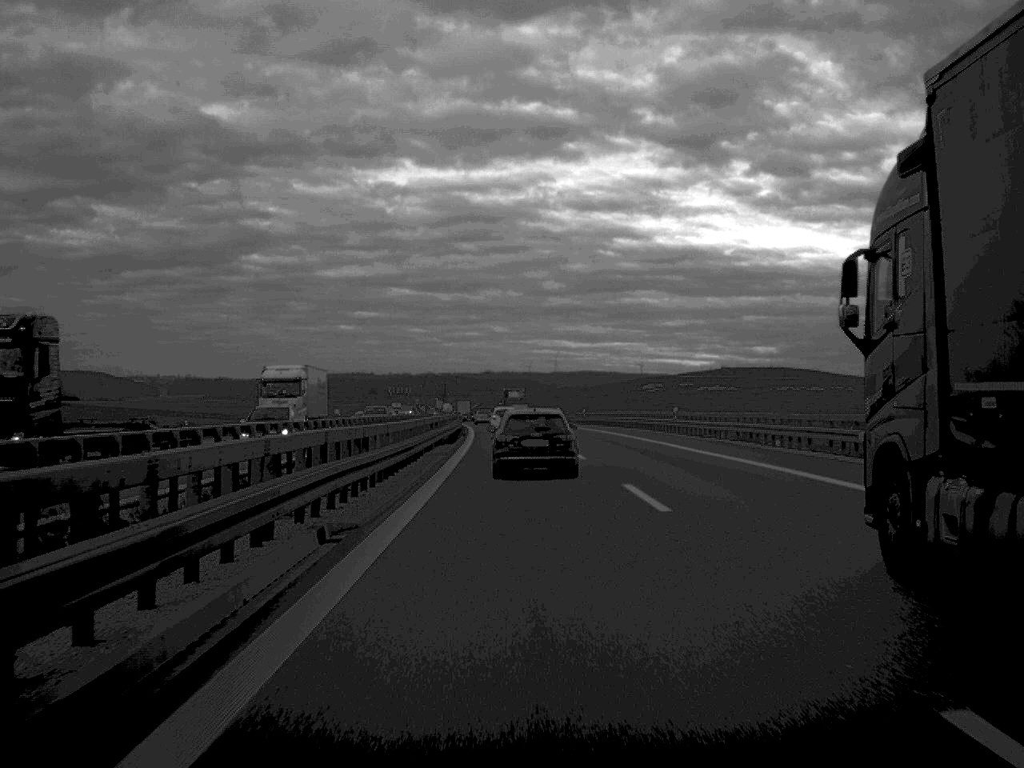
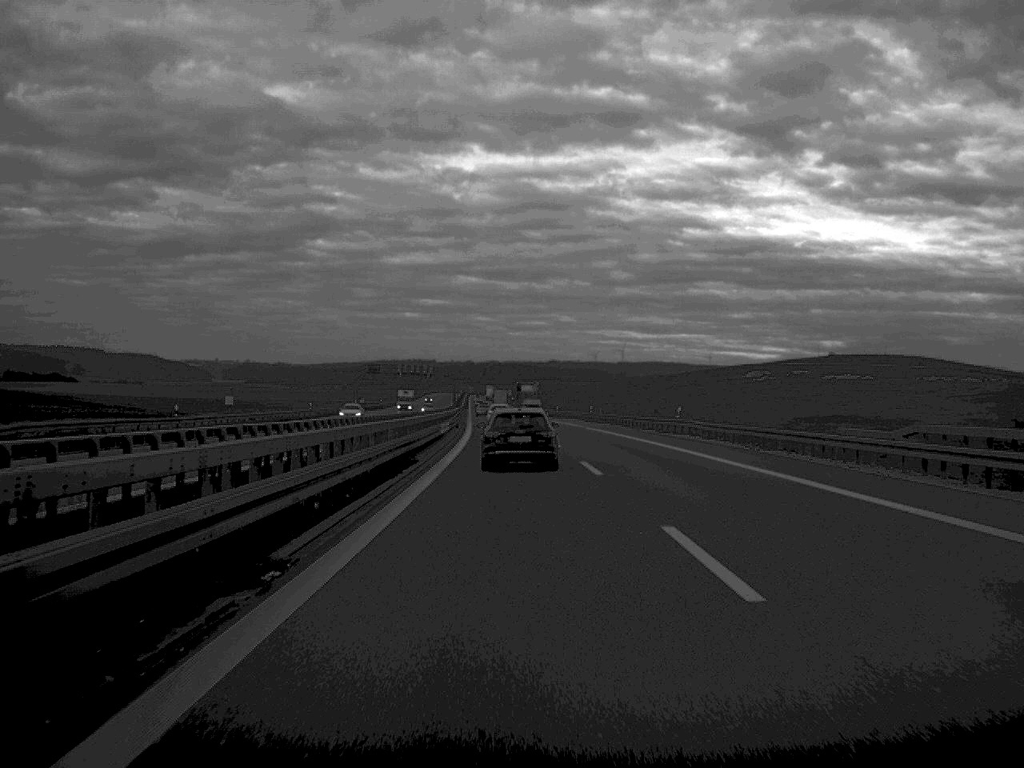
(-2.3, +97.3) m; -3°
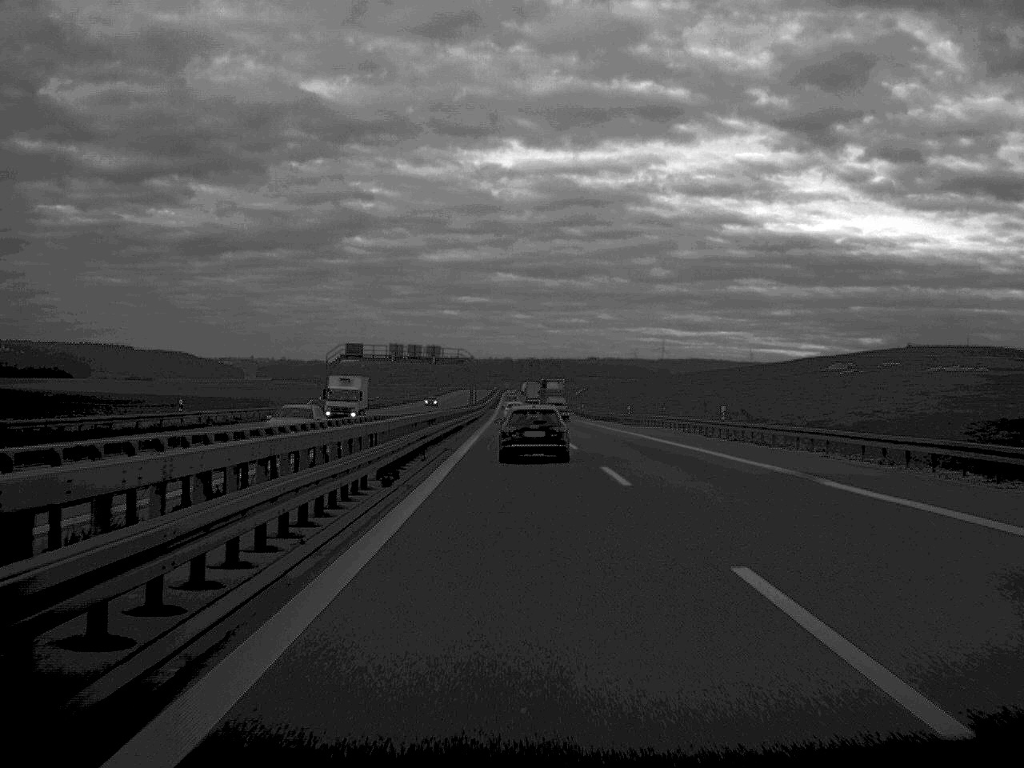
(-1.0, +57.6) m; -2°
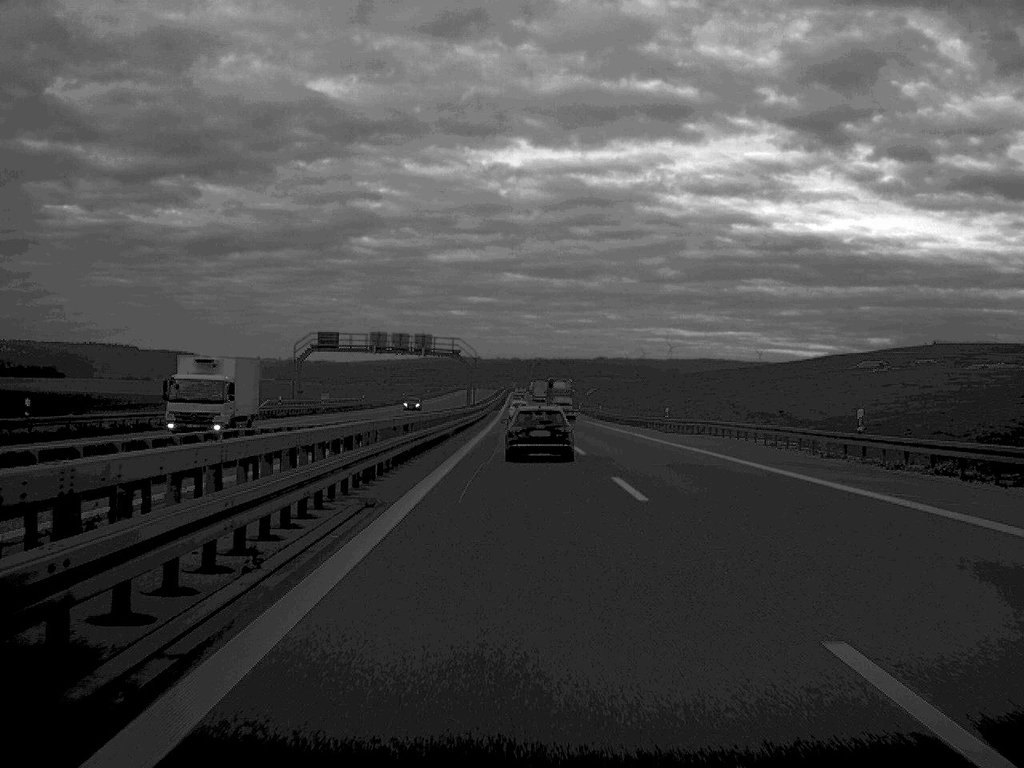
(-0.1, +21.6) m; 0°
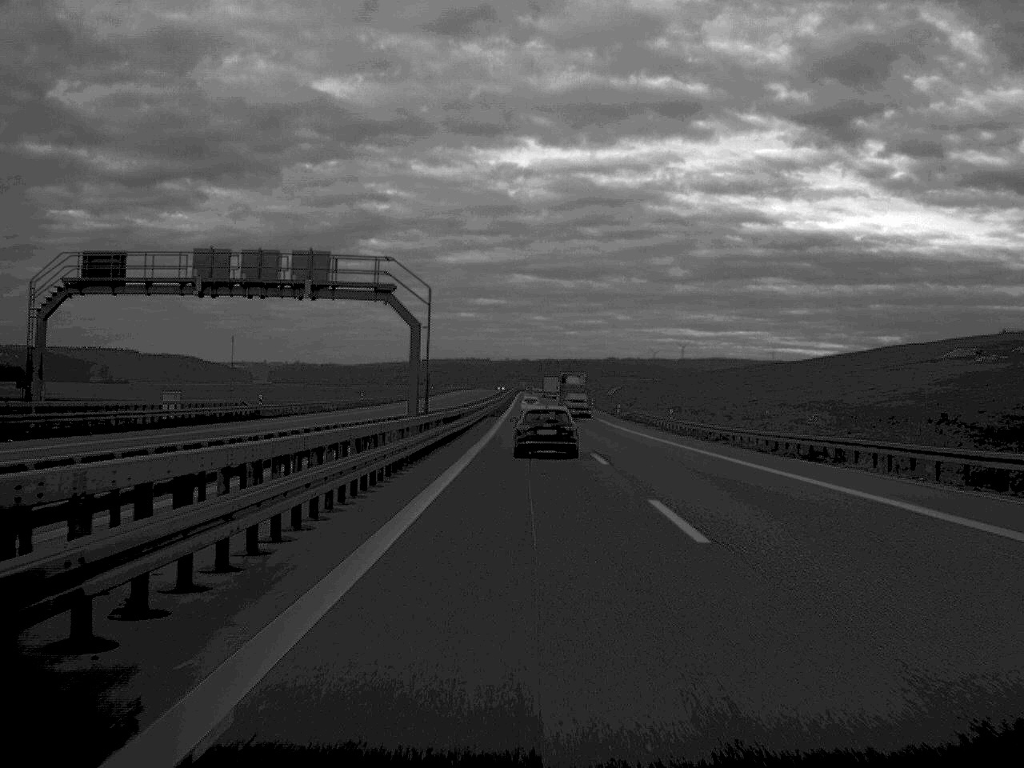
(-0.3, +59.3) m; 0°
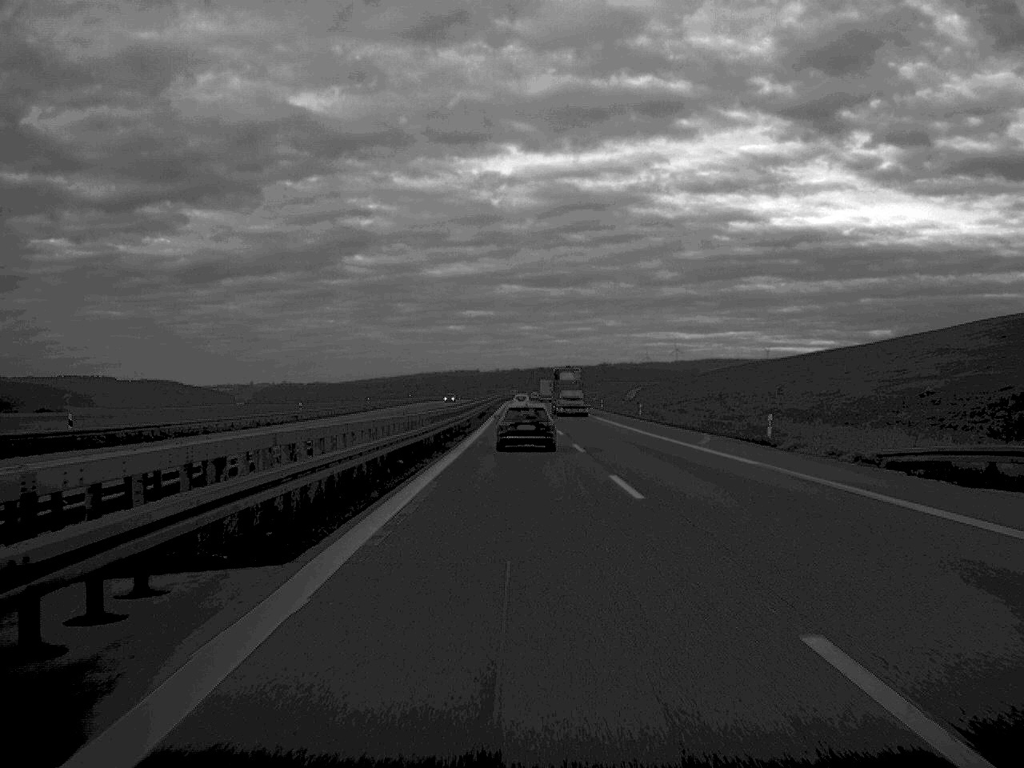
(+0.2, +83.7) m; 0°
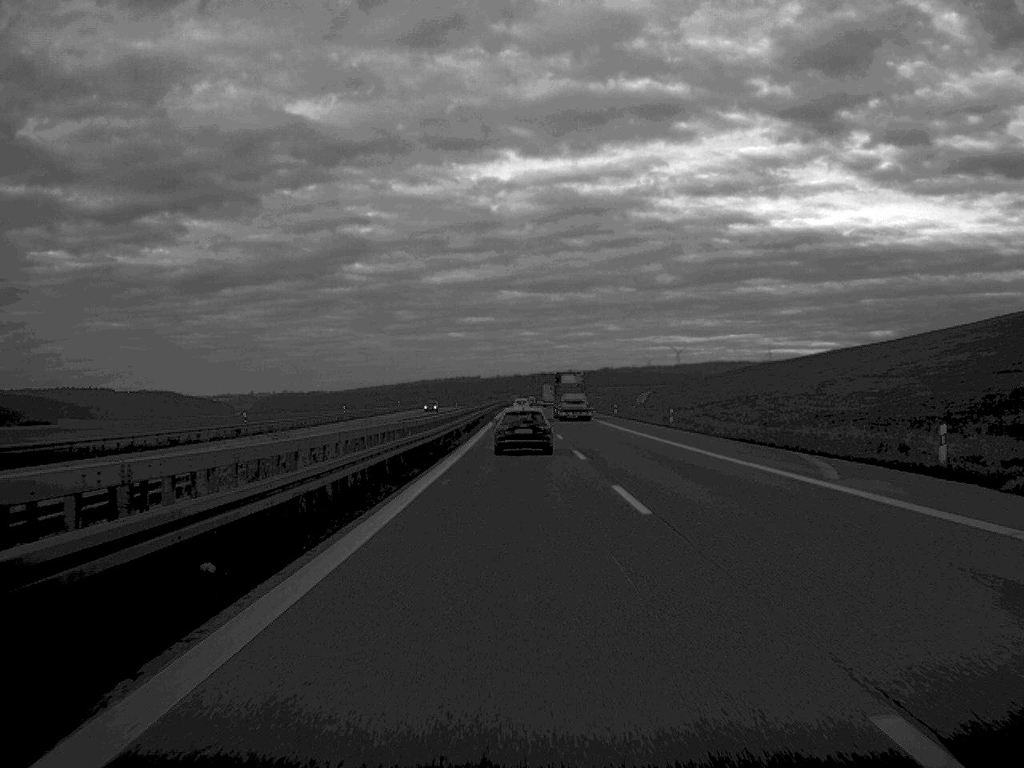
(0.0, +20.3) m; 0°
